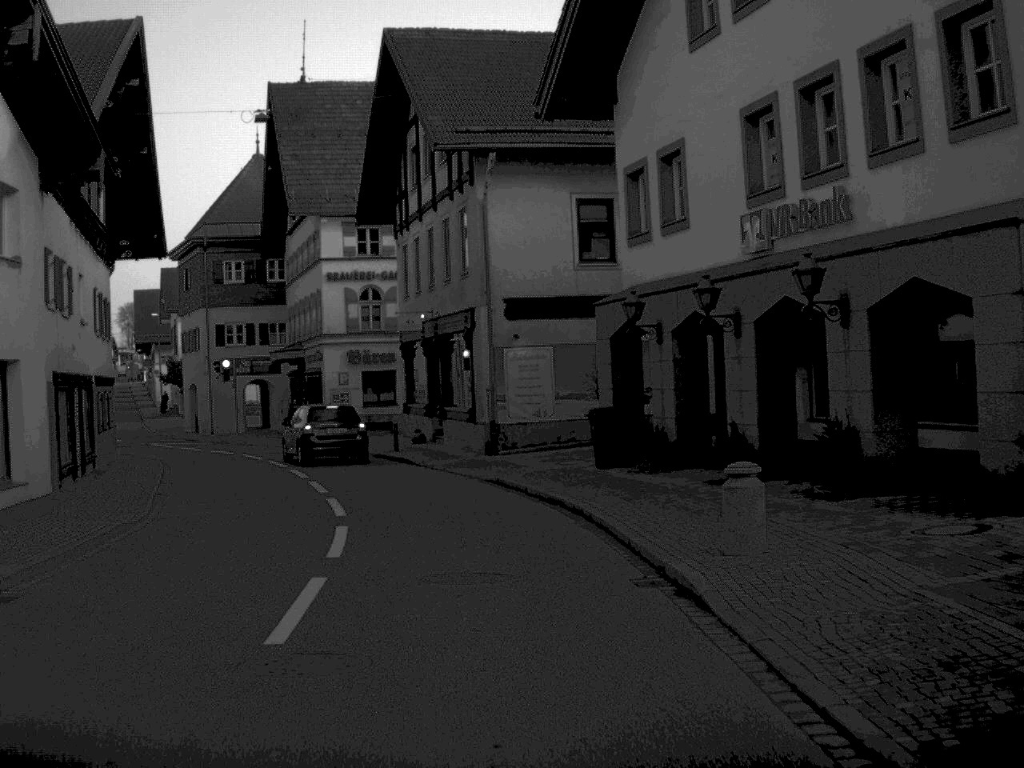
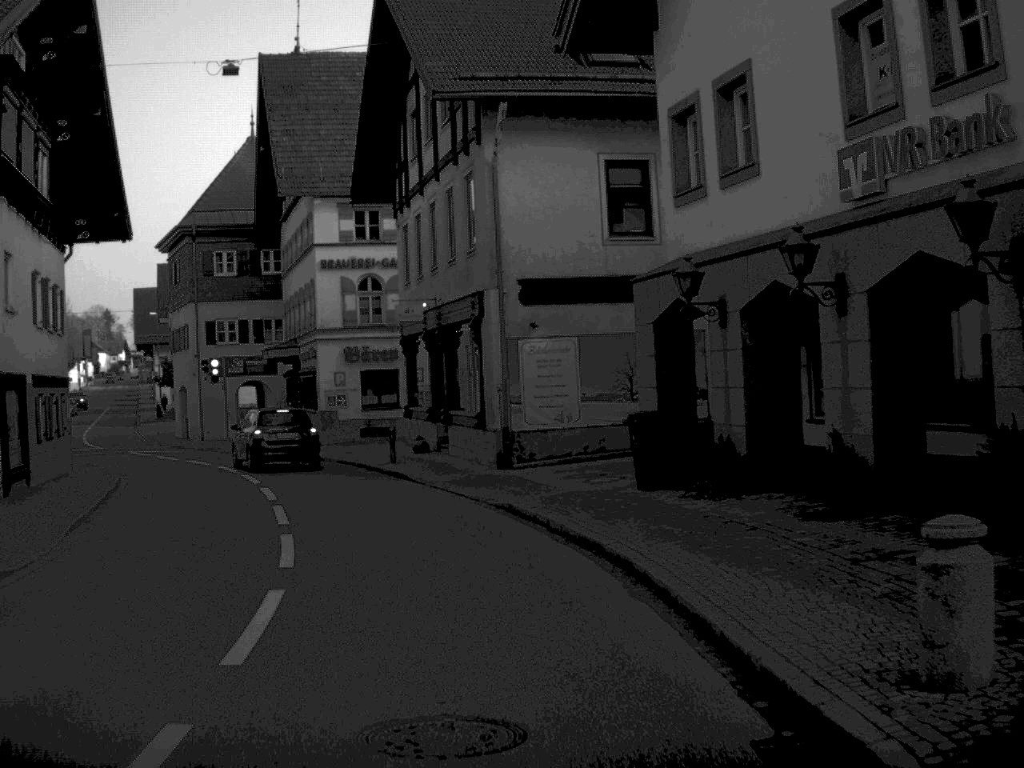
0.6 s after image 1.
(0.0, +5.1) m; -1°
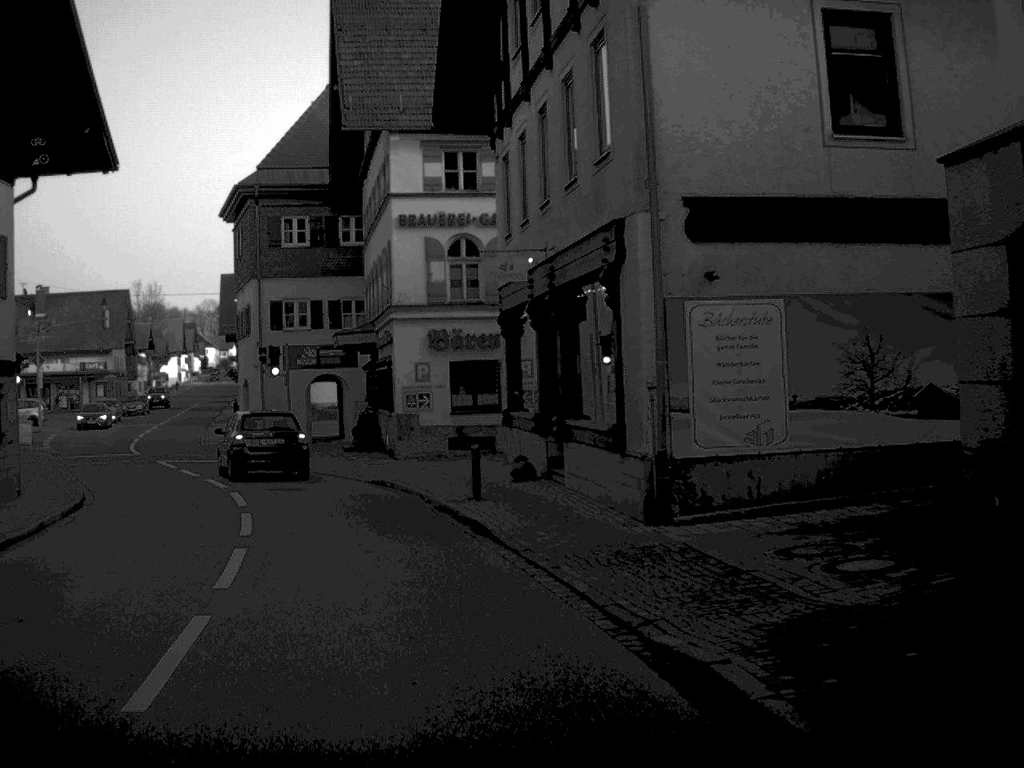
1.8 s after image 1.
(-0.4, +10.2) m; -5°
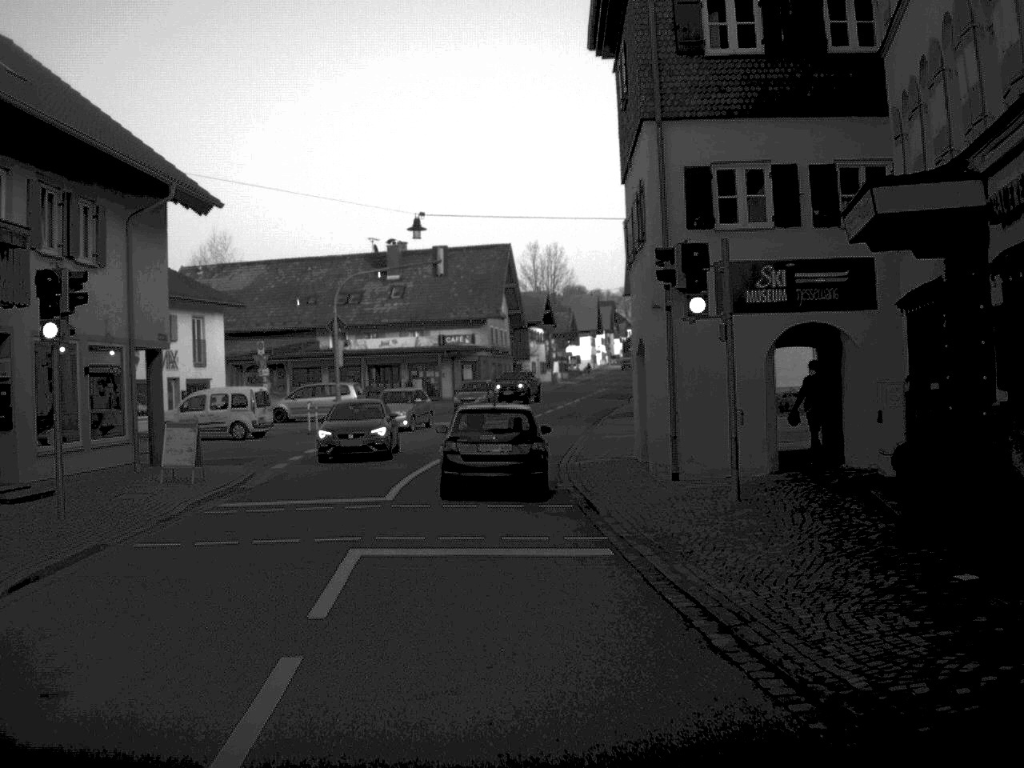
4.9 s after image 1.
(-4.1, +24.1) m; -19°
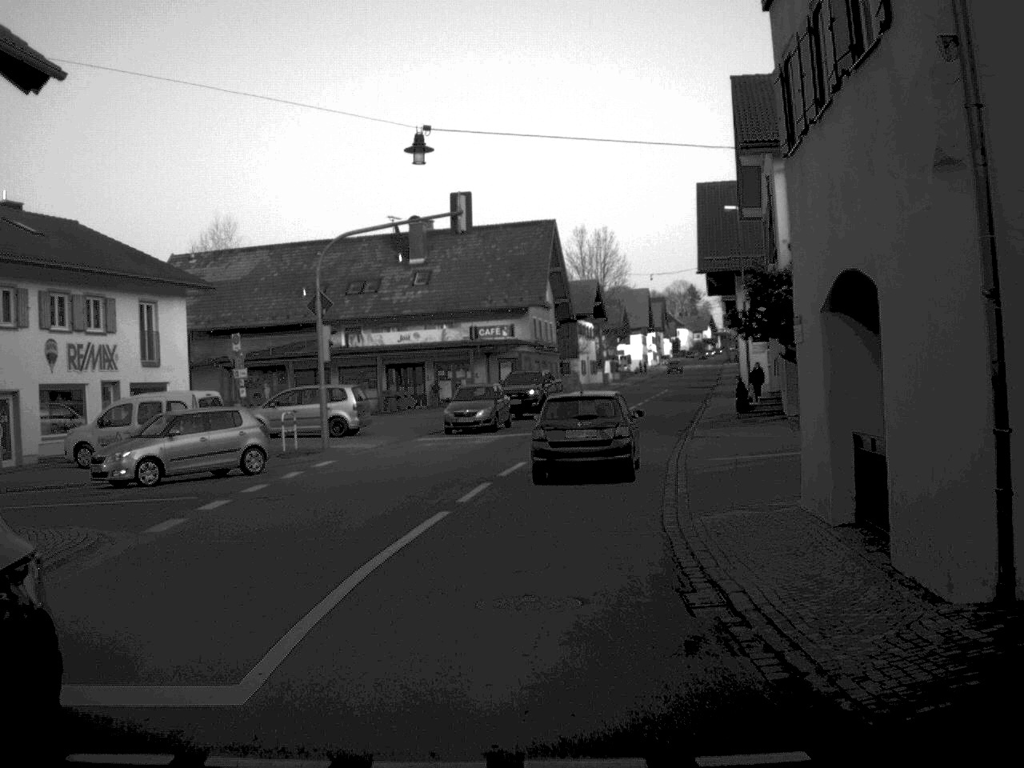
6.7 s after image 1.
(-0.3, +12.9) m; -2°
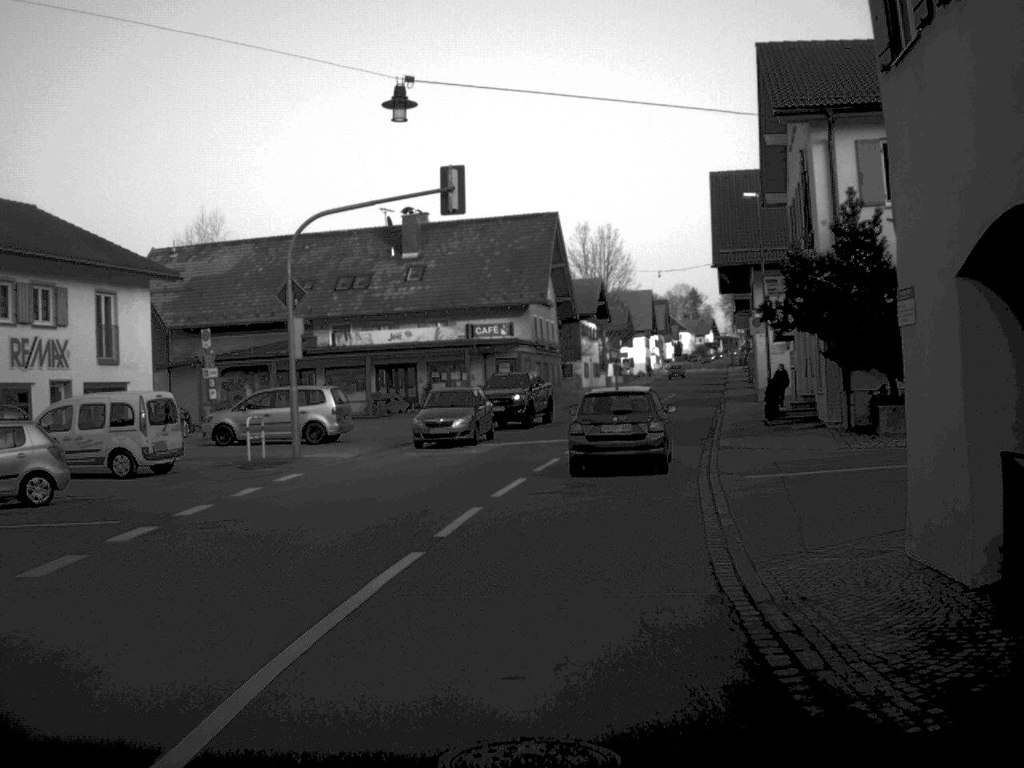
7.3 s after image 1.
(0.0, +4.2) m; 0°
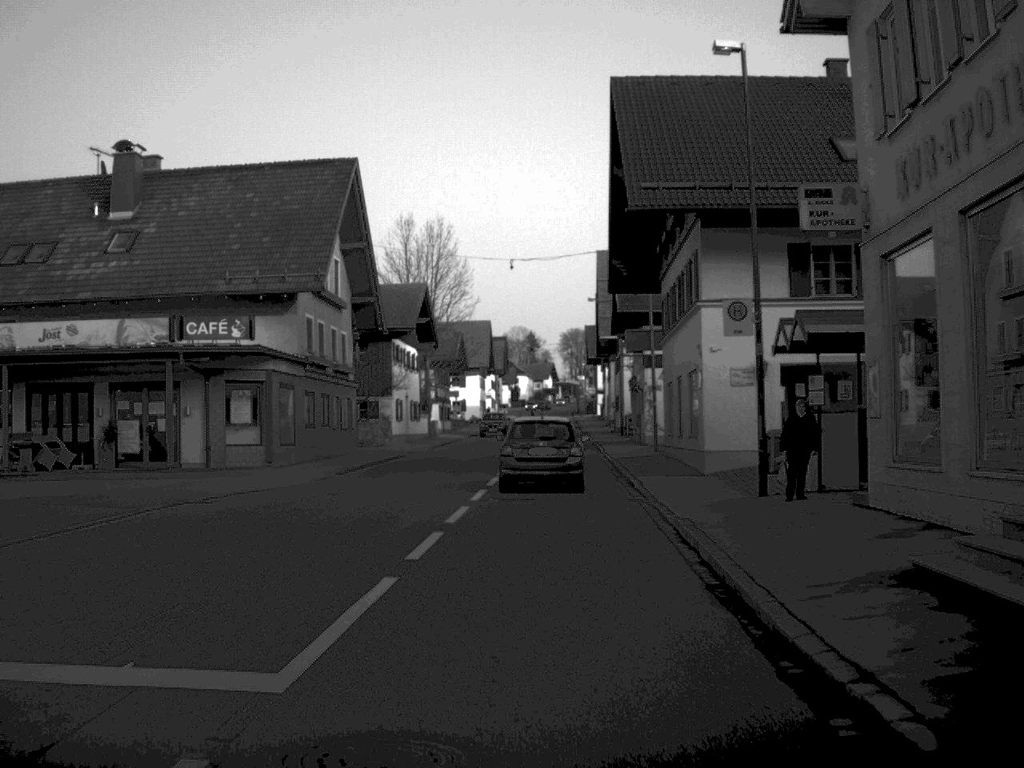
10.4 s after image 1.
(+1.9, +24.5) m; +8°
